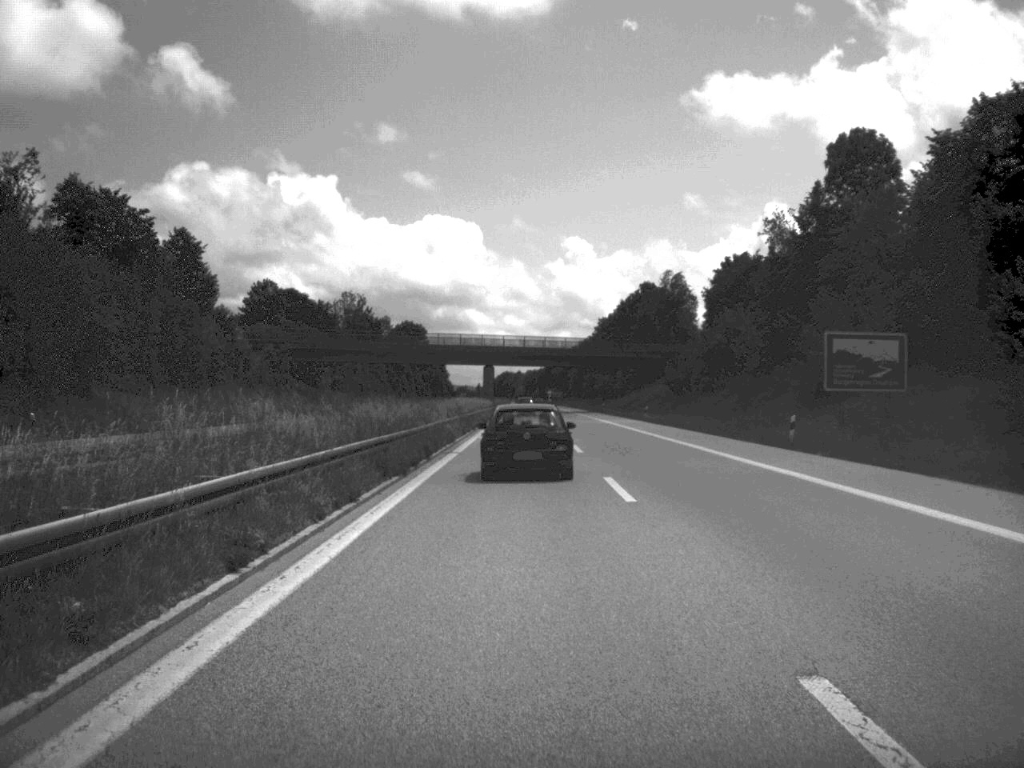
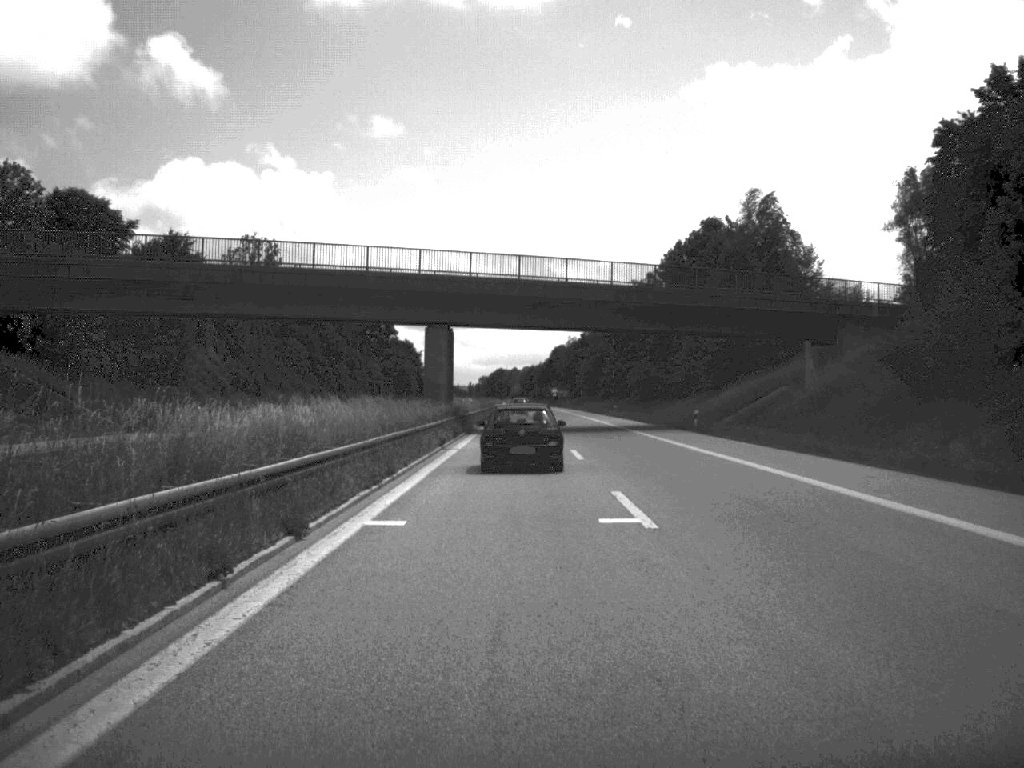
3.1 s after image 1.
(-0.1, +74.7) m; 0°
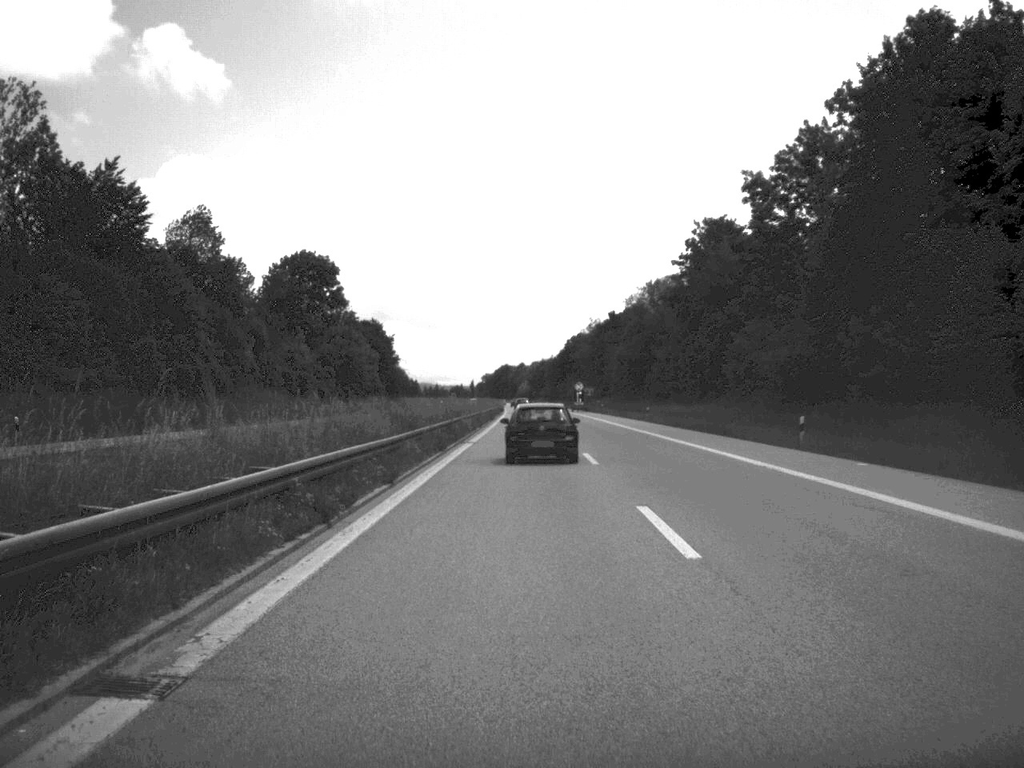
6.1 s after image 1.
(-0.4, +73.2) m; -1°
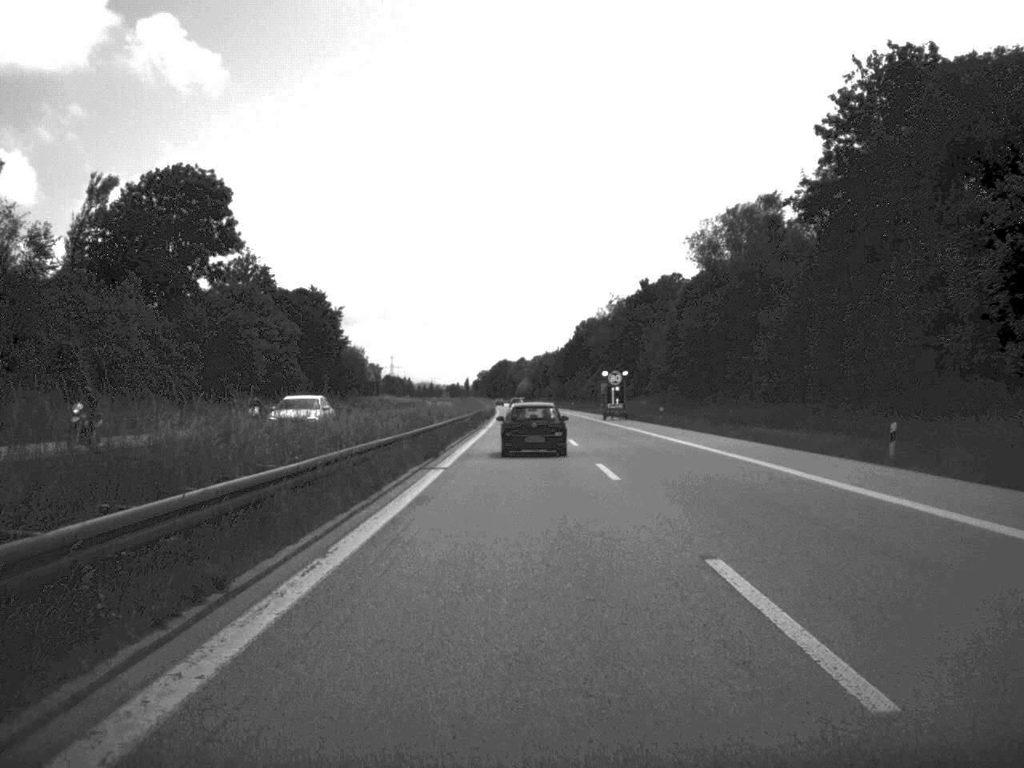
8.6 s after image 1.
(-0.1, +59.0) m; 0°
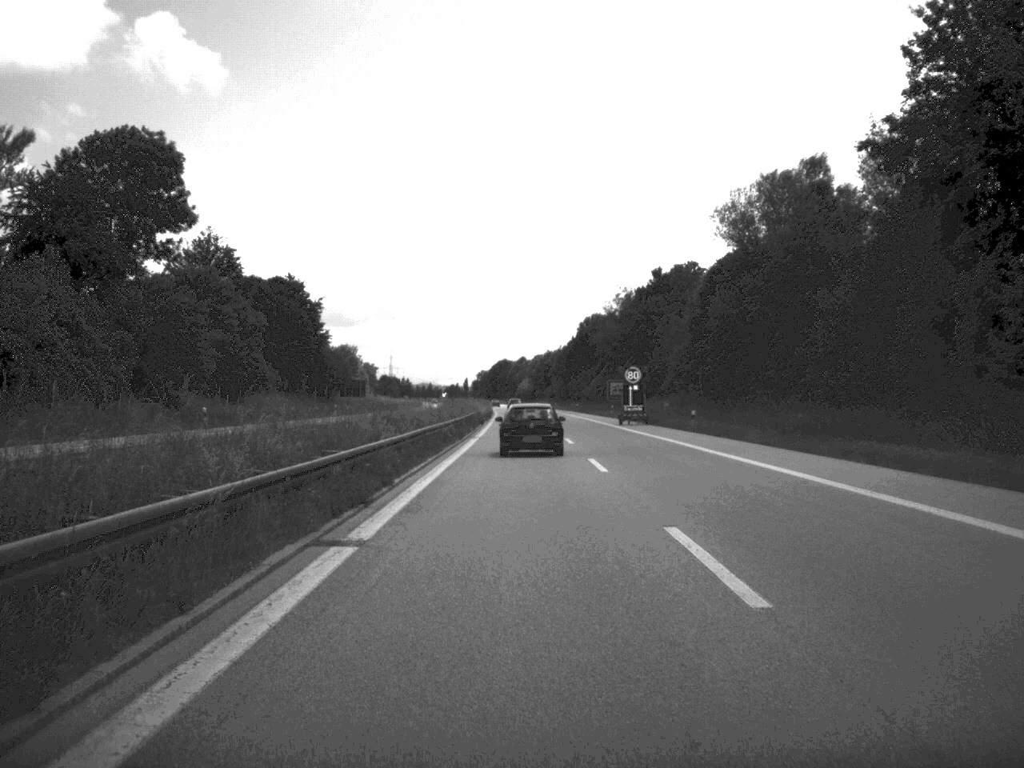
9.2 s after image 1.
(0.0, +14.6) m; 0°
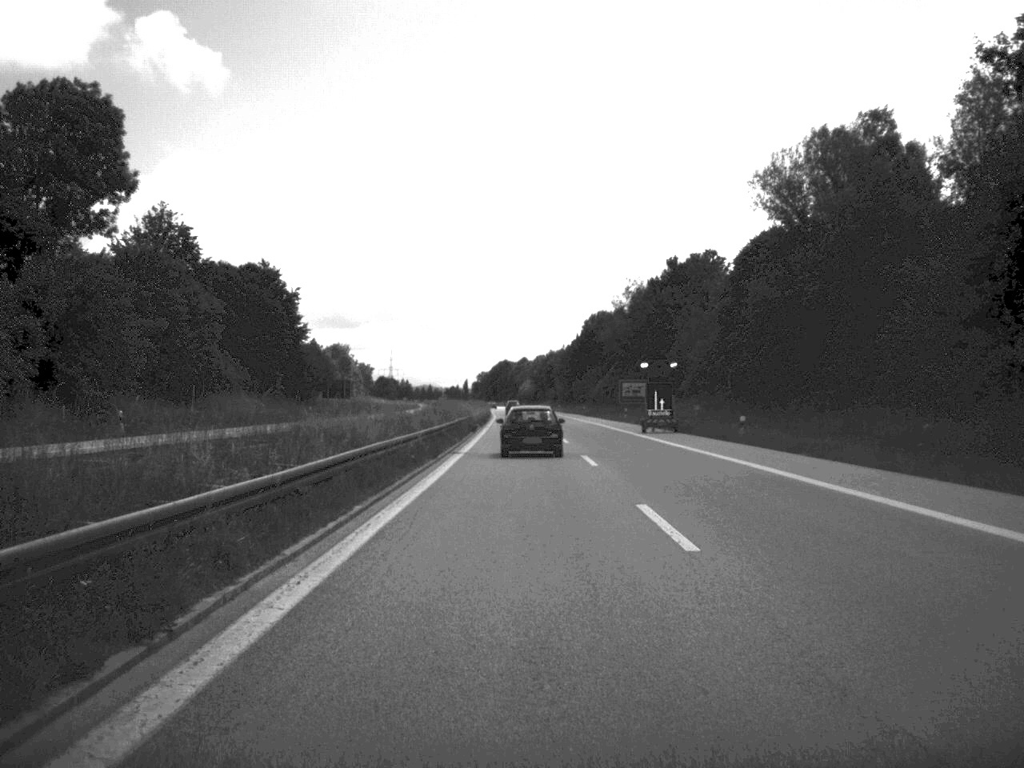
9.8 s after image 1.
(0.0, +14.0) m; 0°
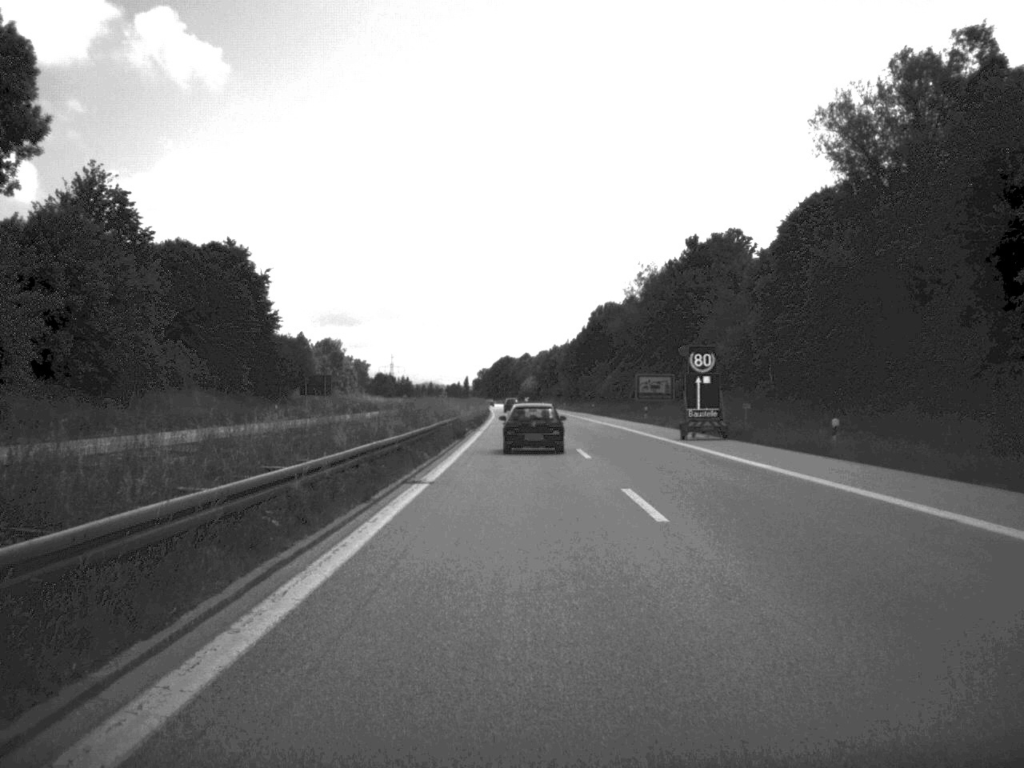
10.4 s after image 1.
(0.0, +14.6) m; 0°
